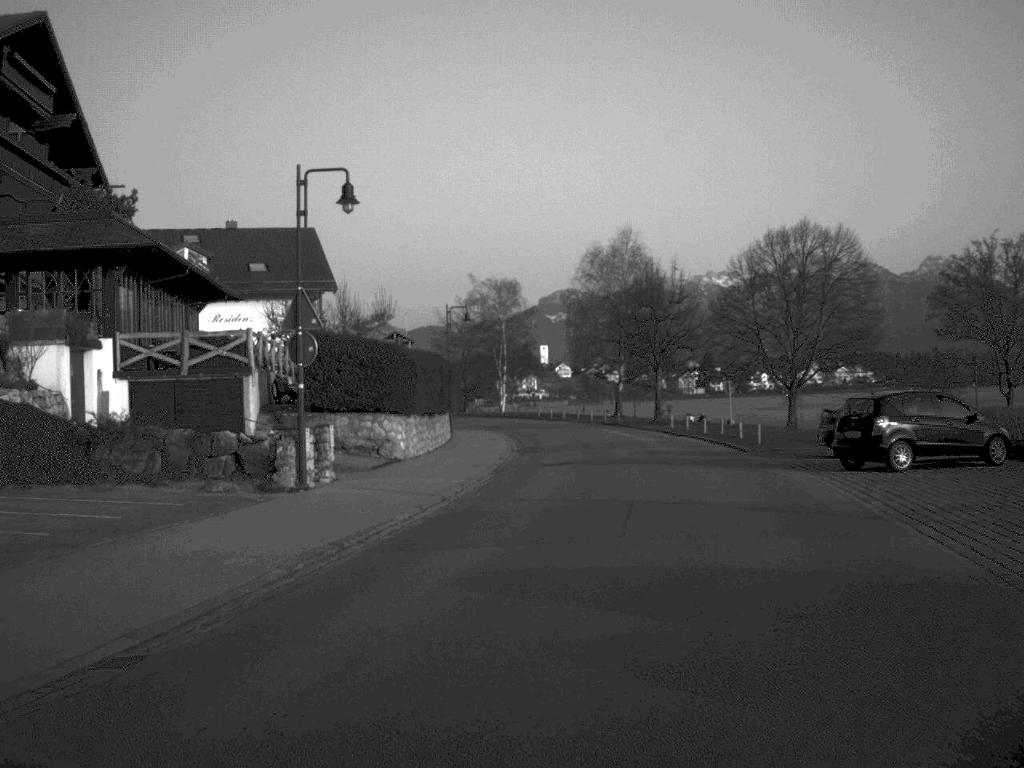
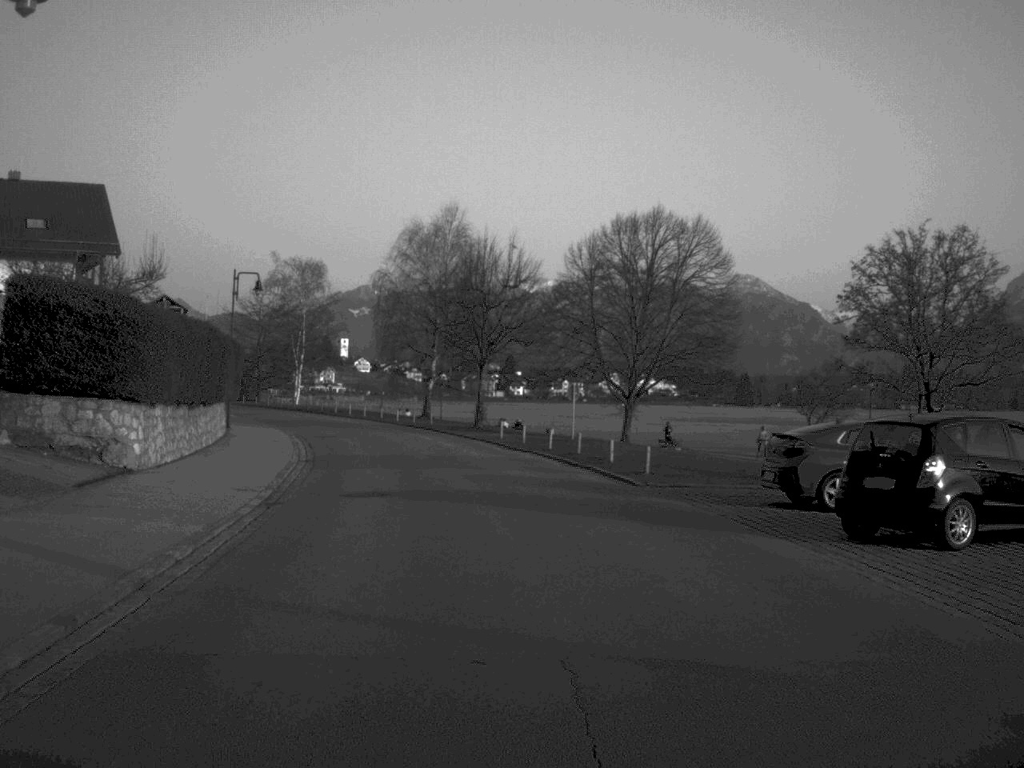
(-0.1, +10.8) m; +10°
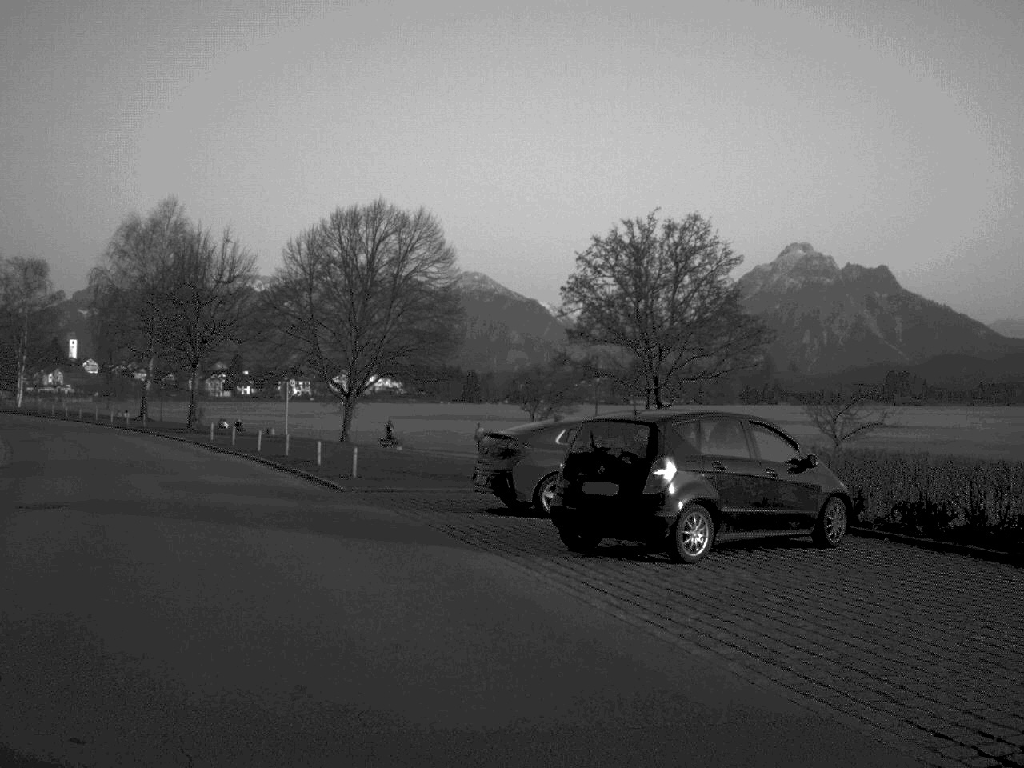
(+0.2, +1.7) m; +12°
